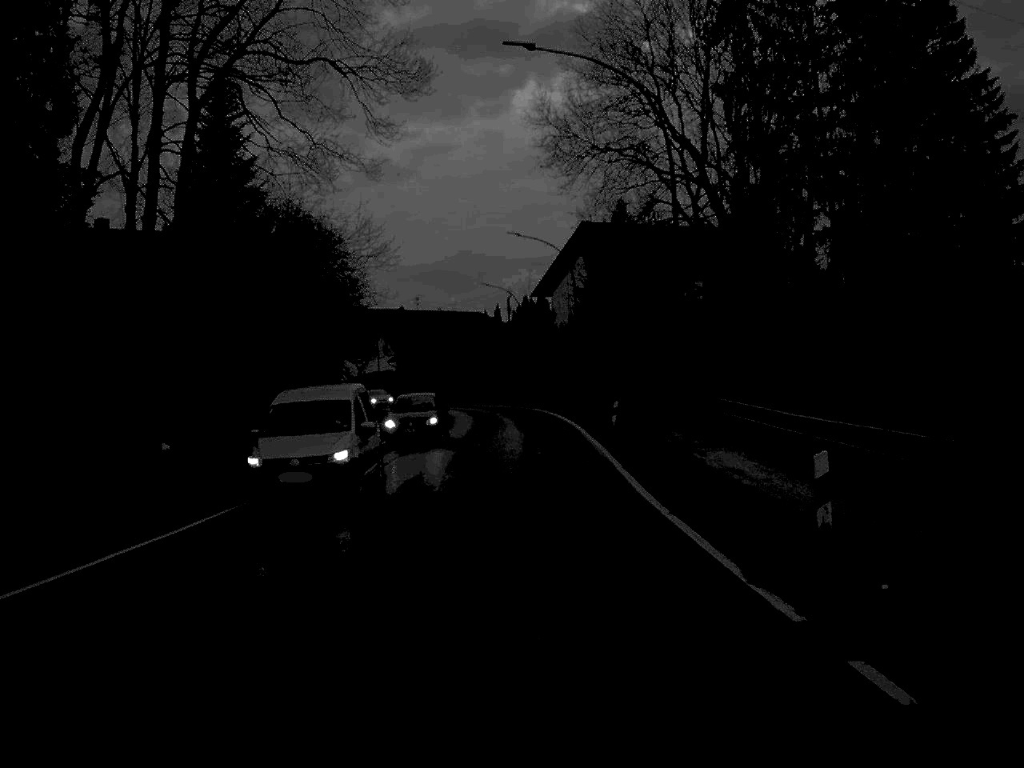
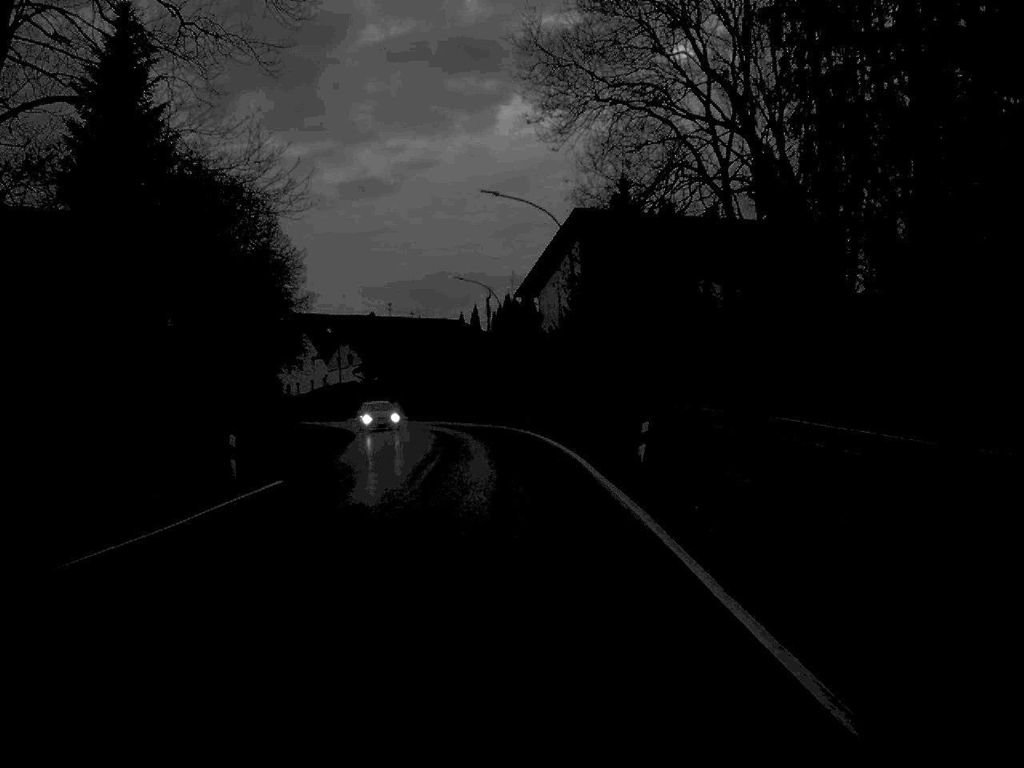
(+0.2, +15.4) m; +1°
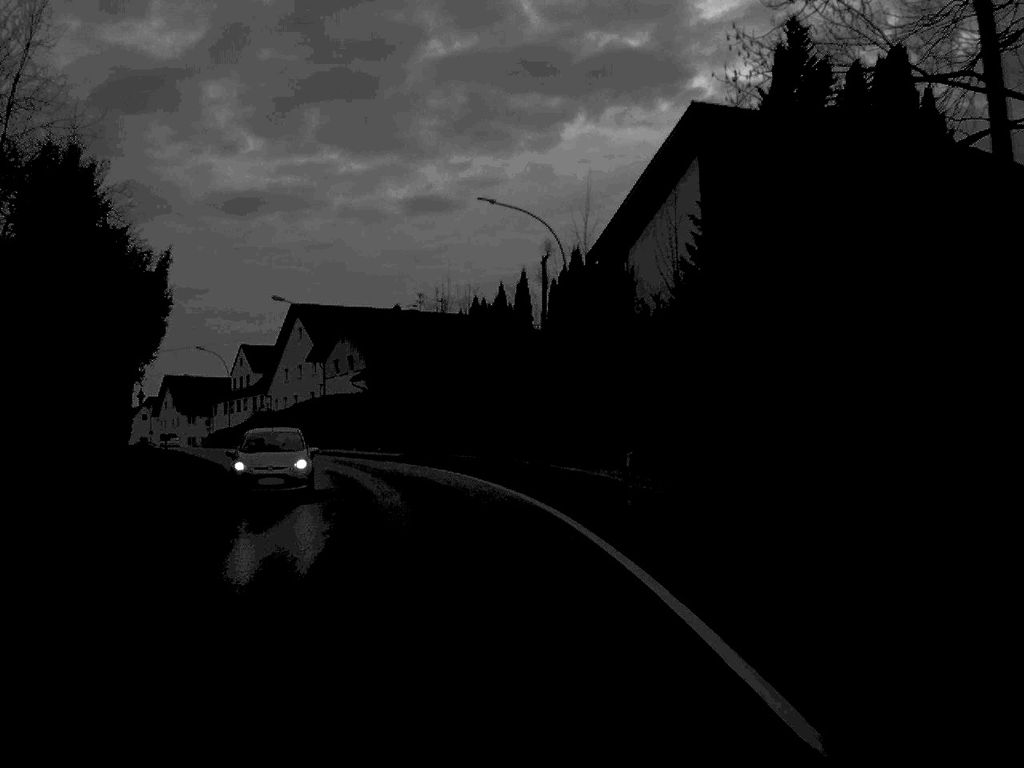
(-0.5, +36.1) m; -3°
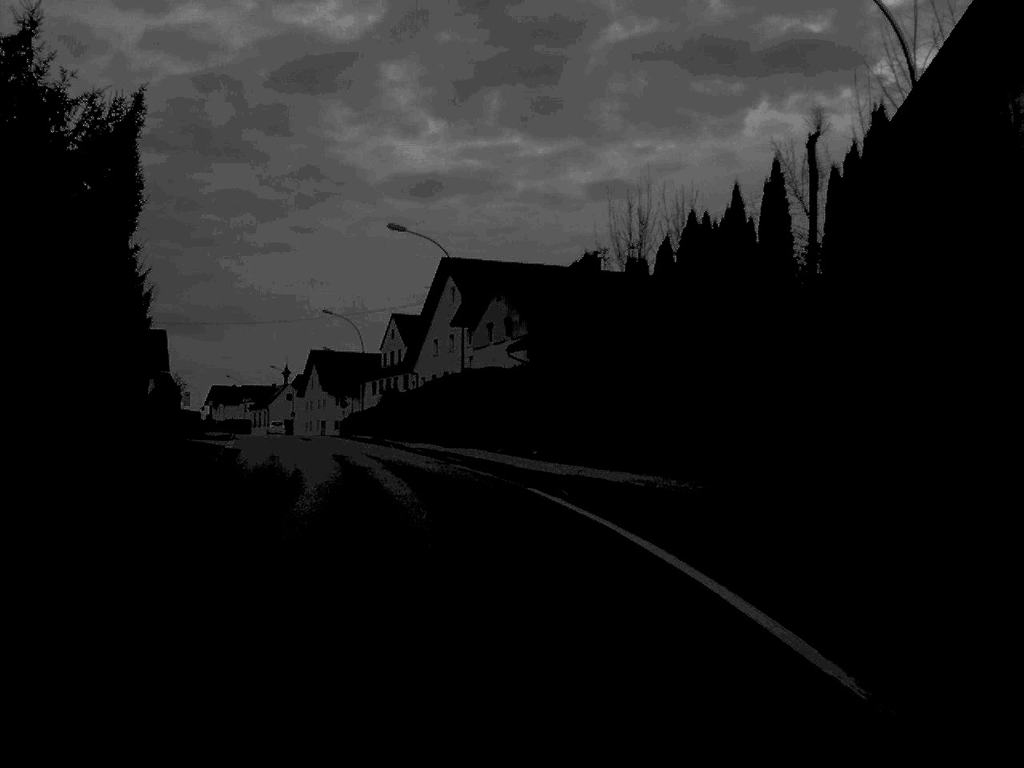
(-1.6, +23.1) m; -8°
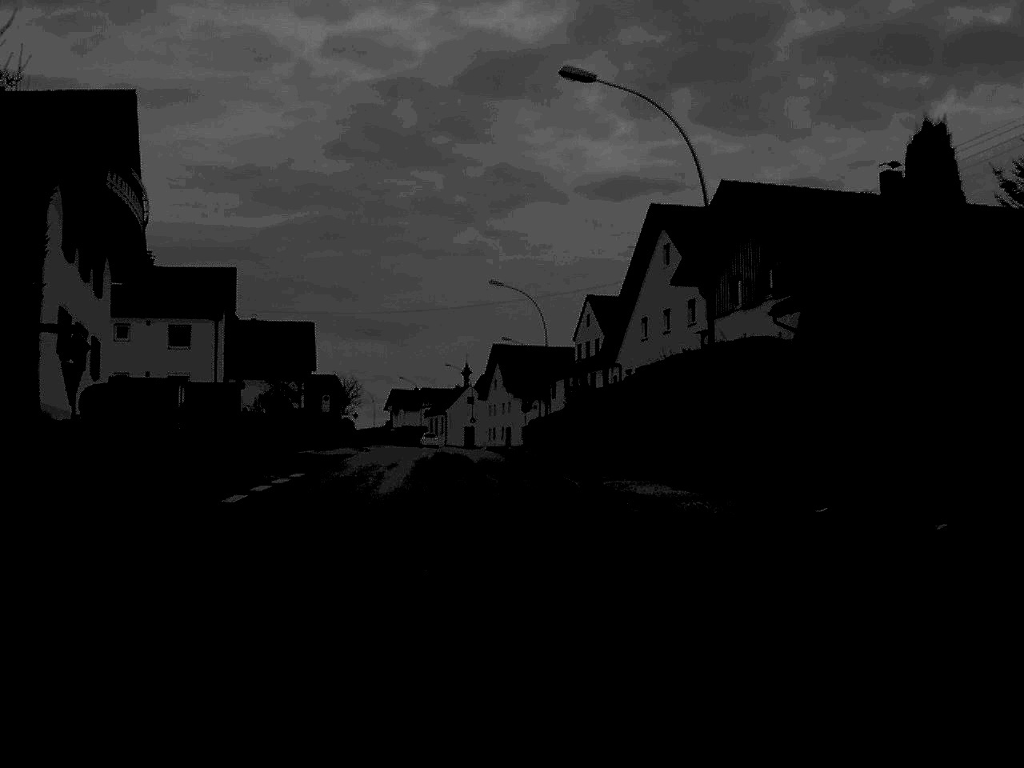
(-1.9, +24.0) m; -9°
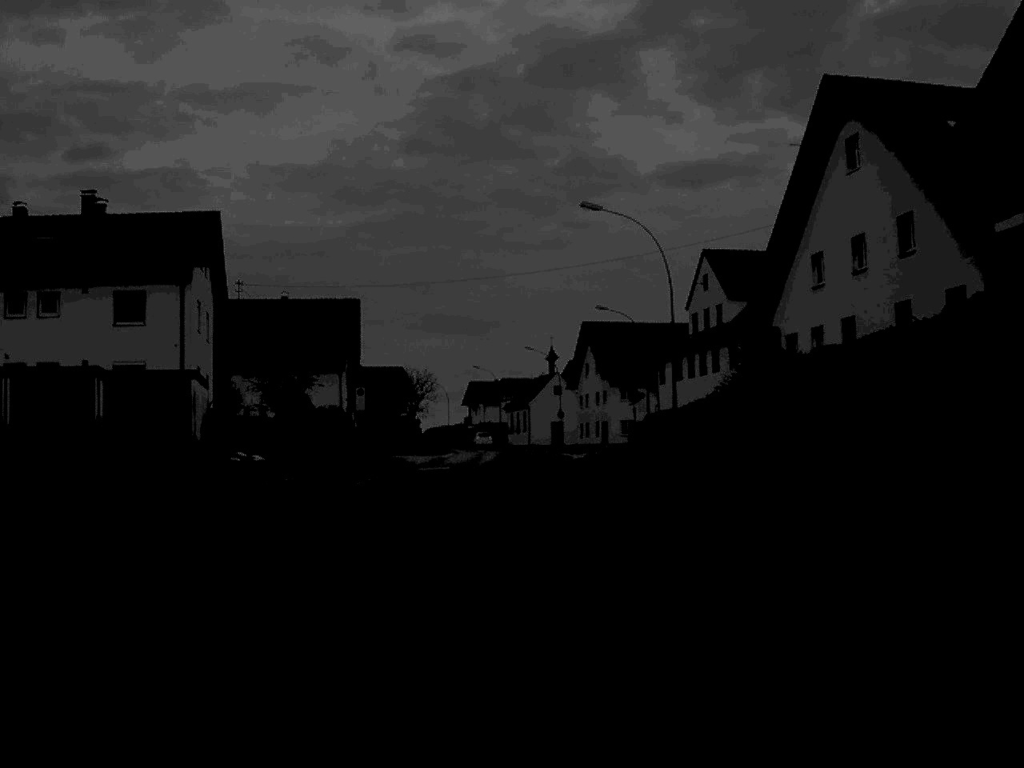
(-0.9, +23.3) m; -4°
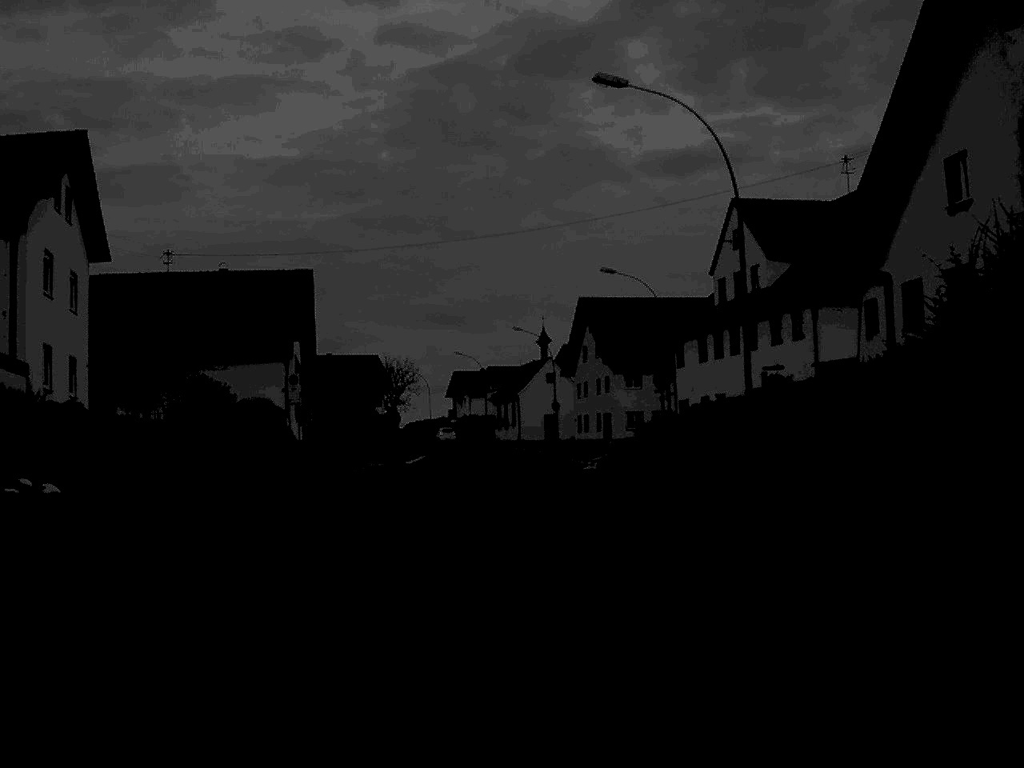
(0.0, +16.0) m; +1°
